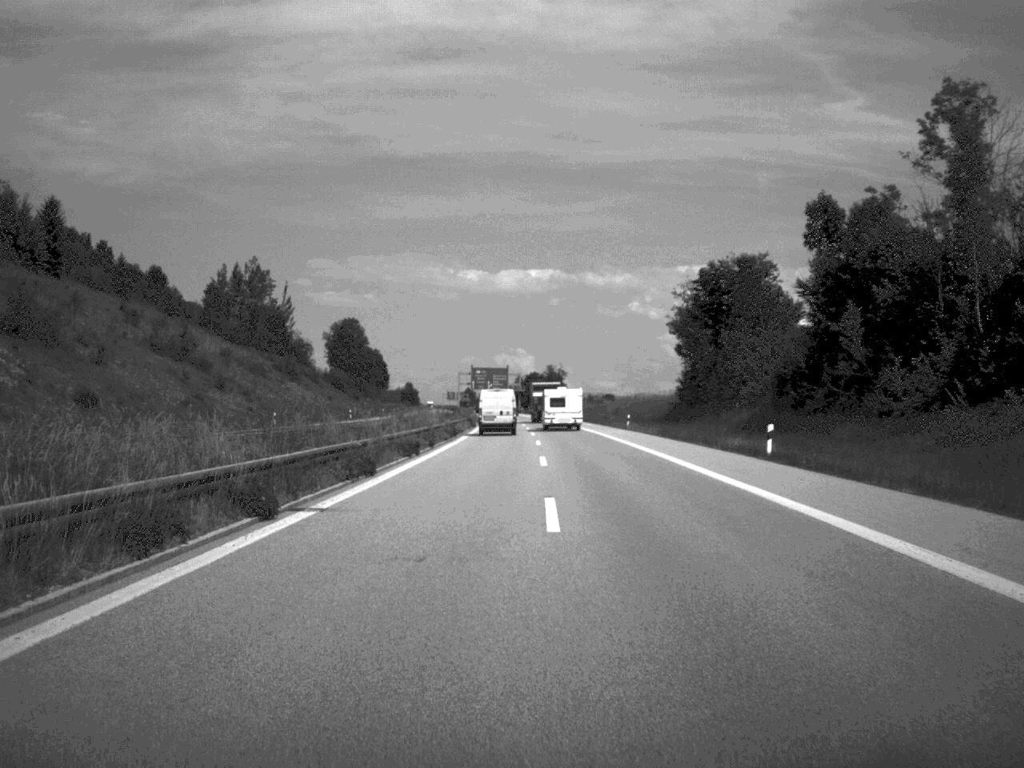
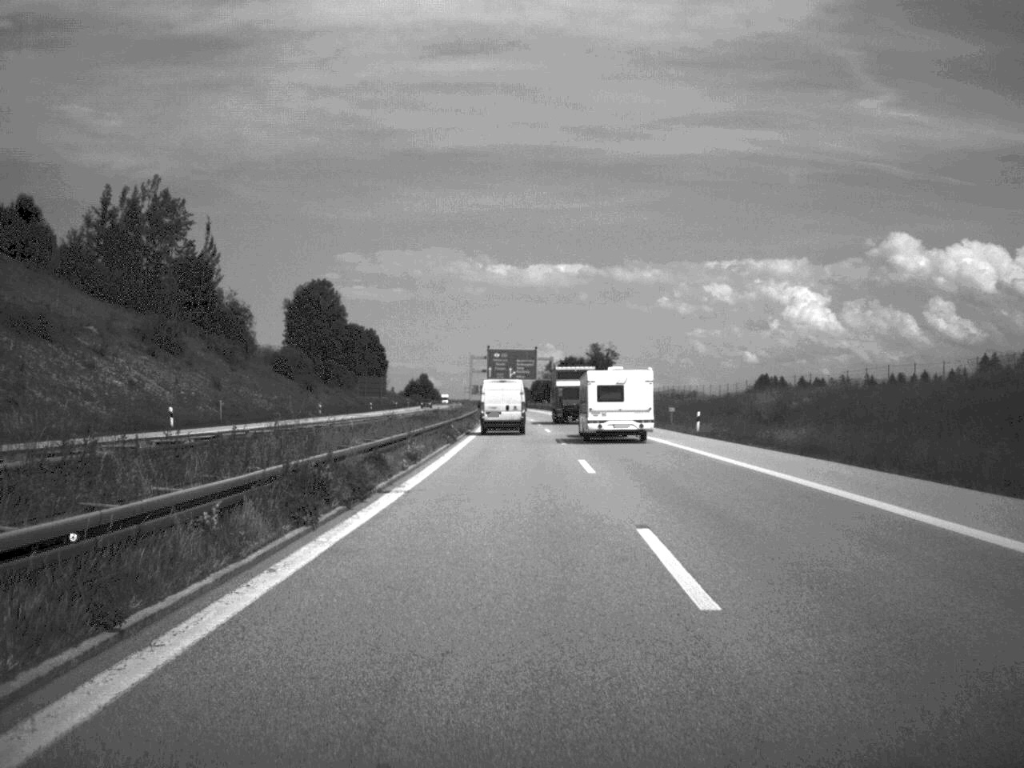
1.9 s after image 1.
(-0.9, +77.4) m; -1°
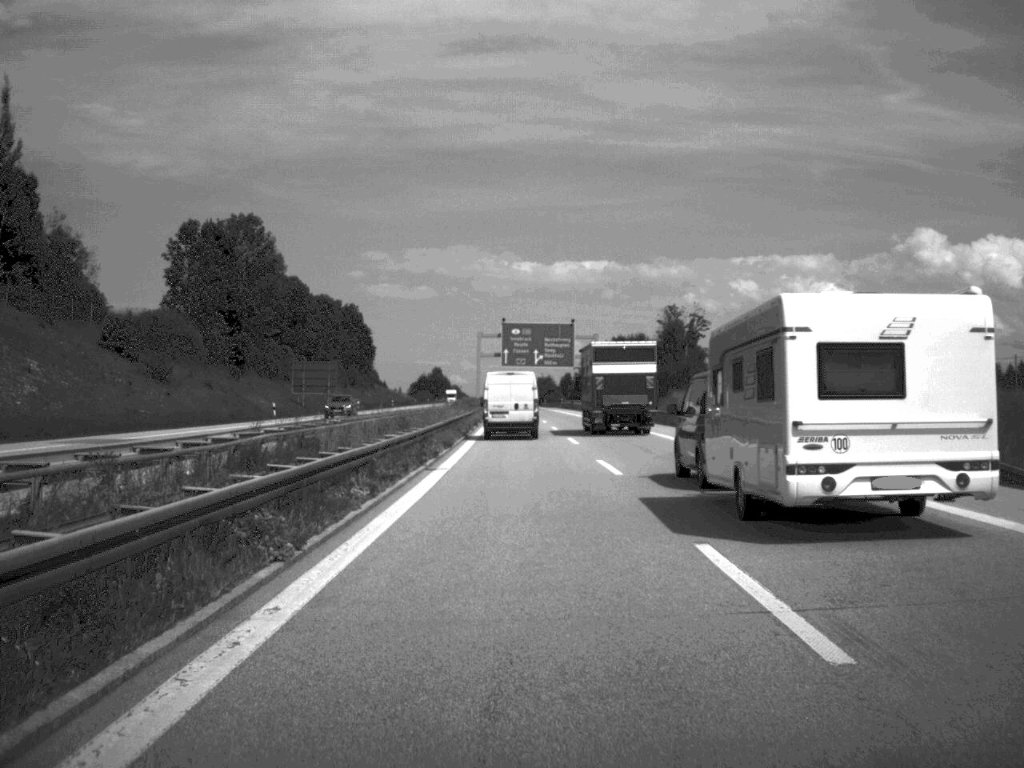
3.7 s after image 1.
(-0.7, +73.2) m; -1°
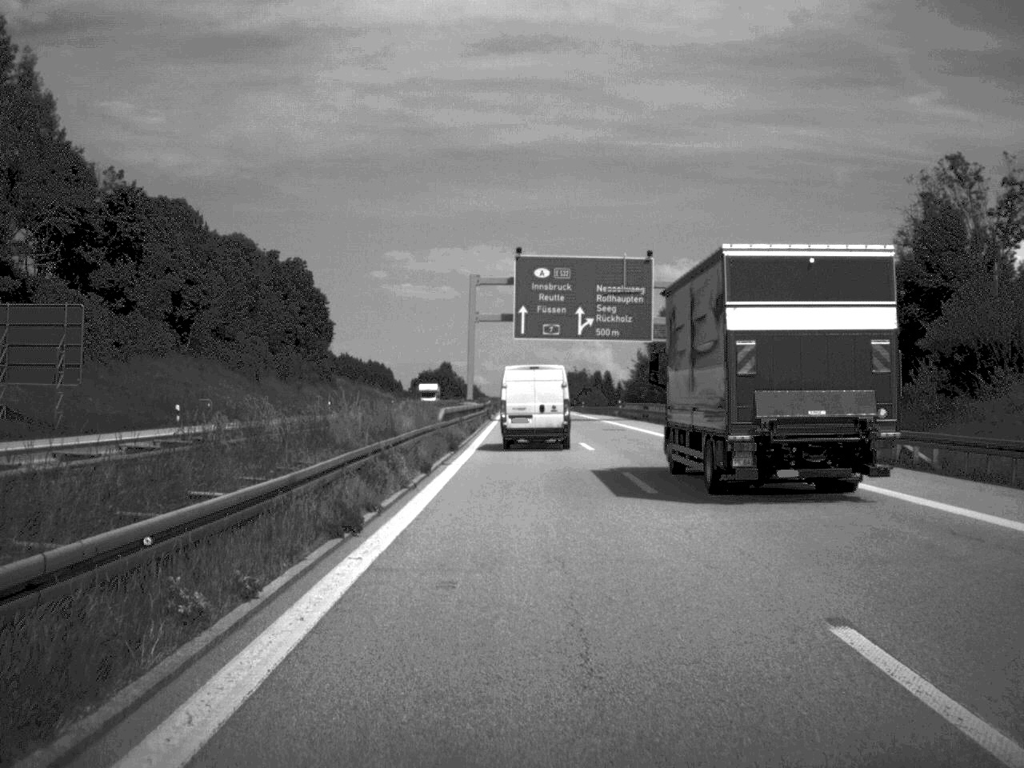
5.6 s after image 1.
(-0.8, +75.3) m; -1°
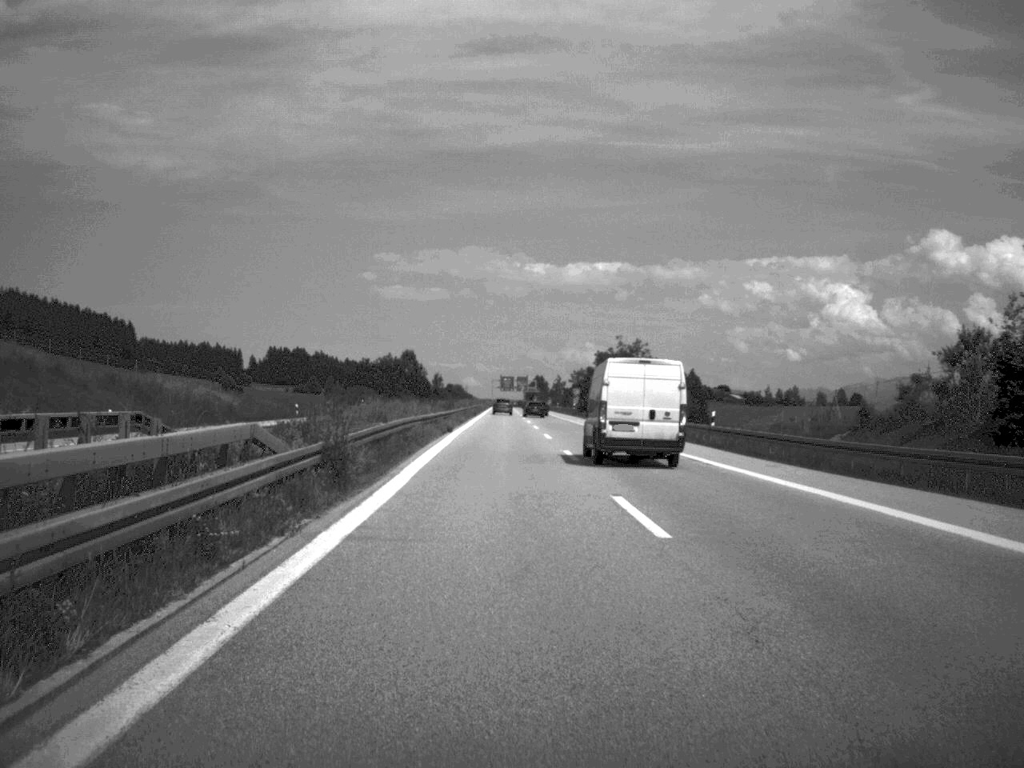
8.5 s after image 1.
(-0.3, +112.1) m; 0°
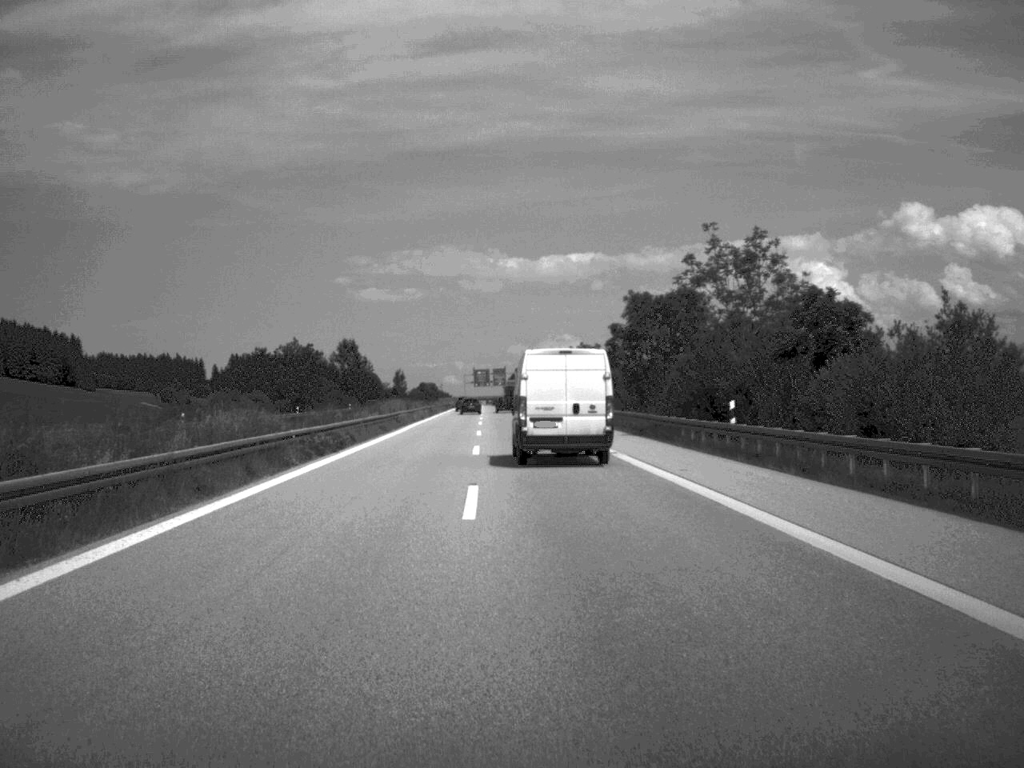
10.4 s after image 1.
(+0.8, +69.0) m; +1°
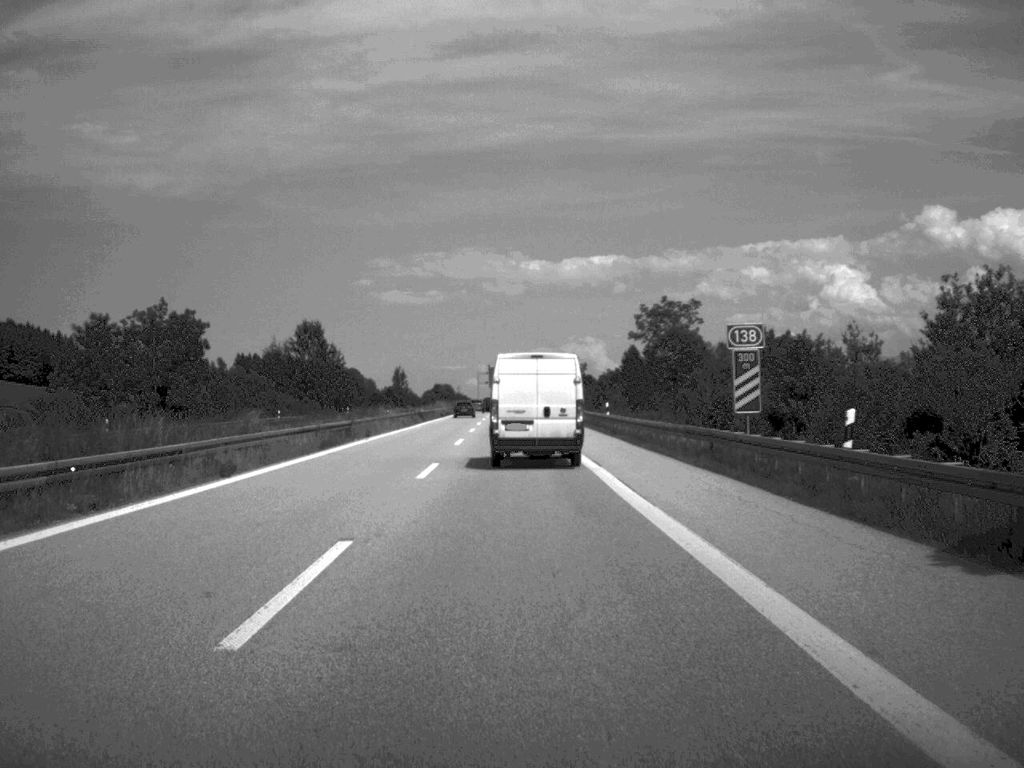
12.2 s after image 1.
(-0.6, +61.5) m; -1°
